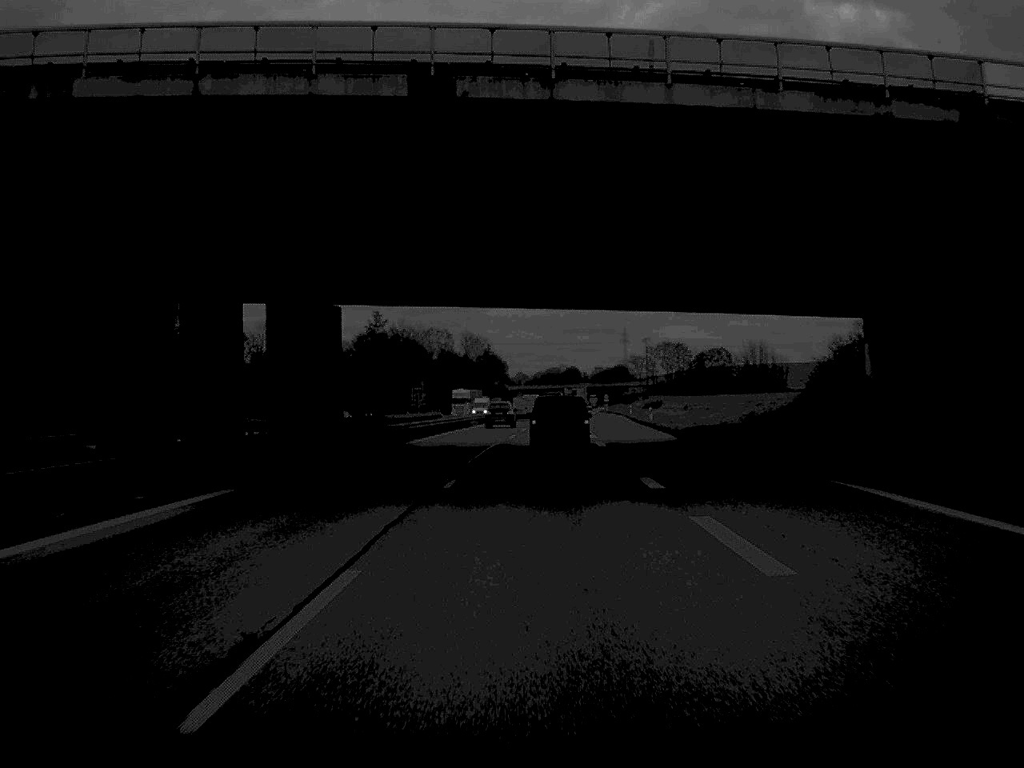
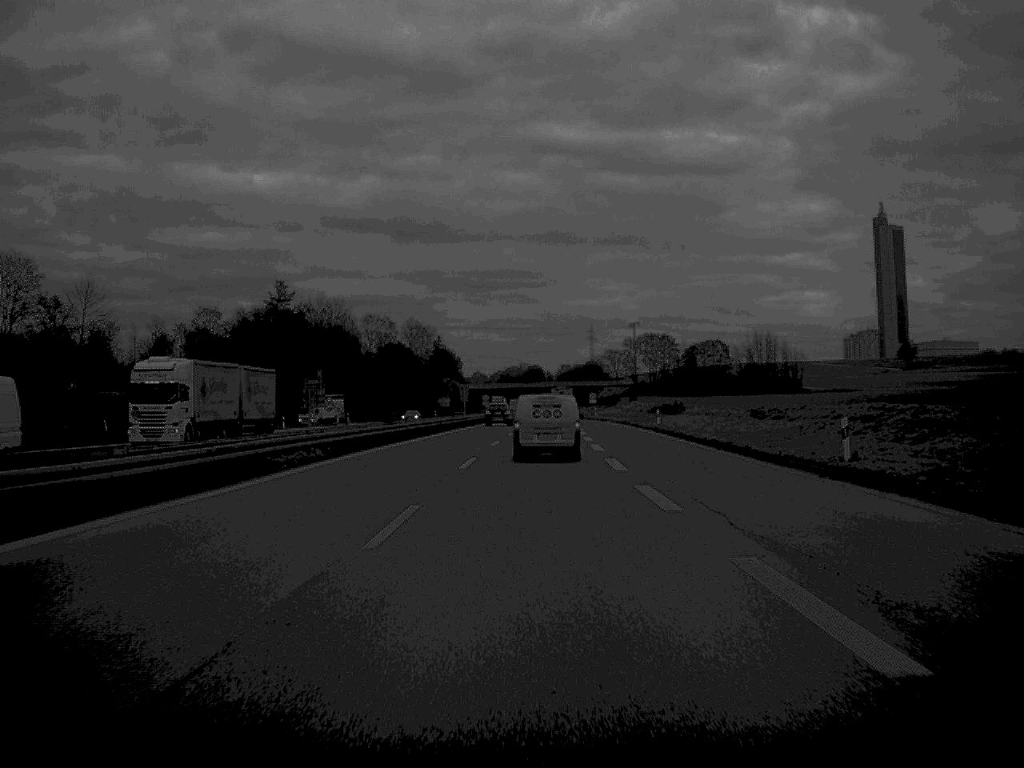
(+1.0, +63.5) m; +2°
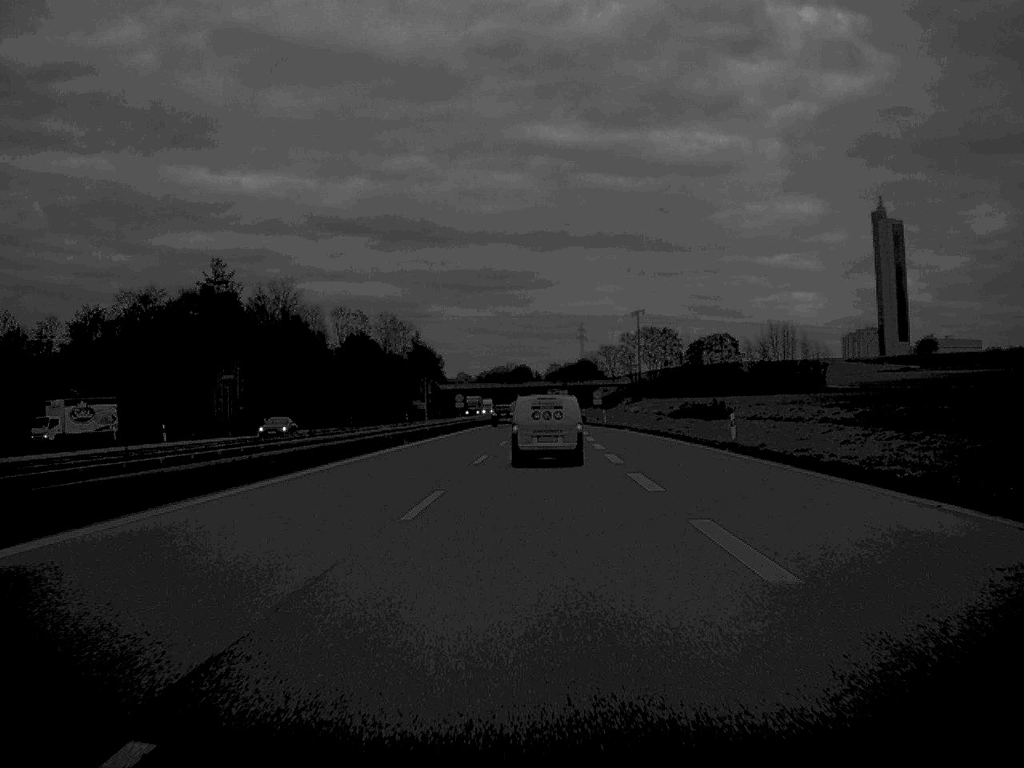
(+0.2, +32.1) m; +1°
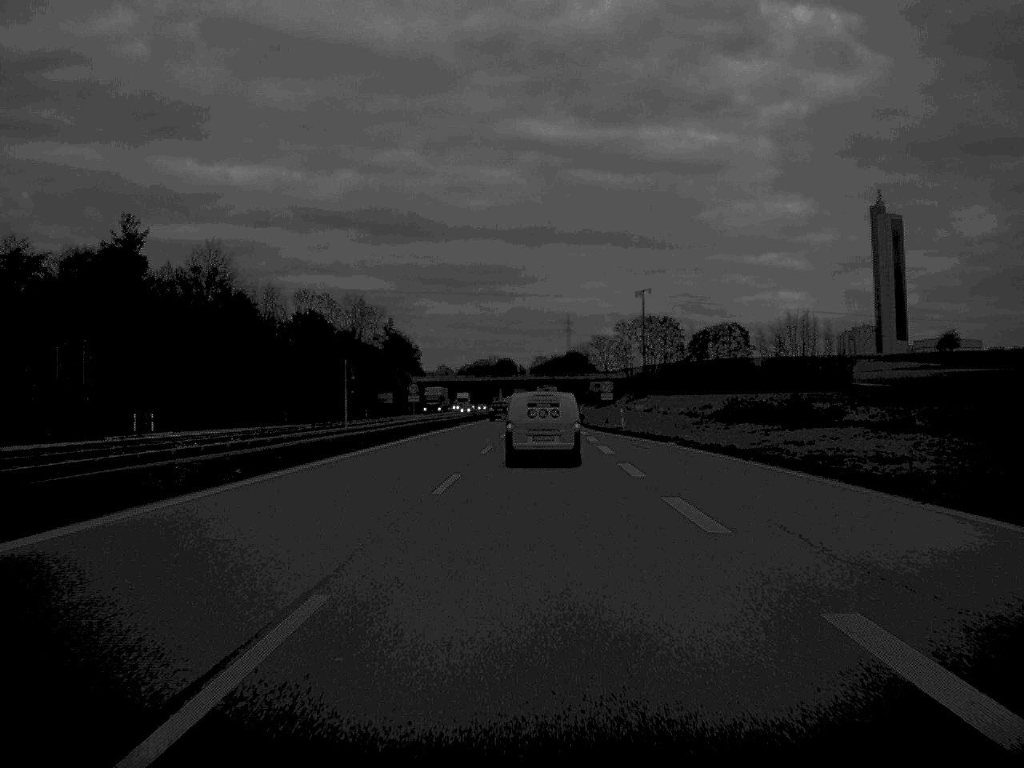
(+0.2, +31.2) m; +1°
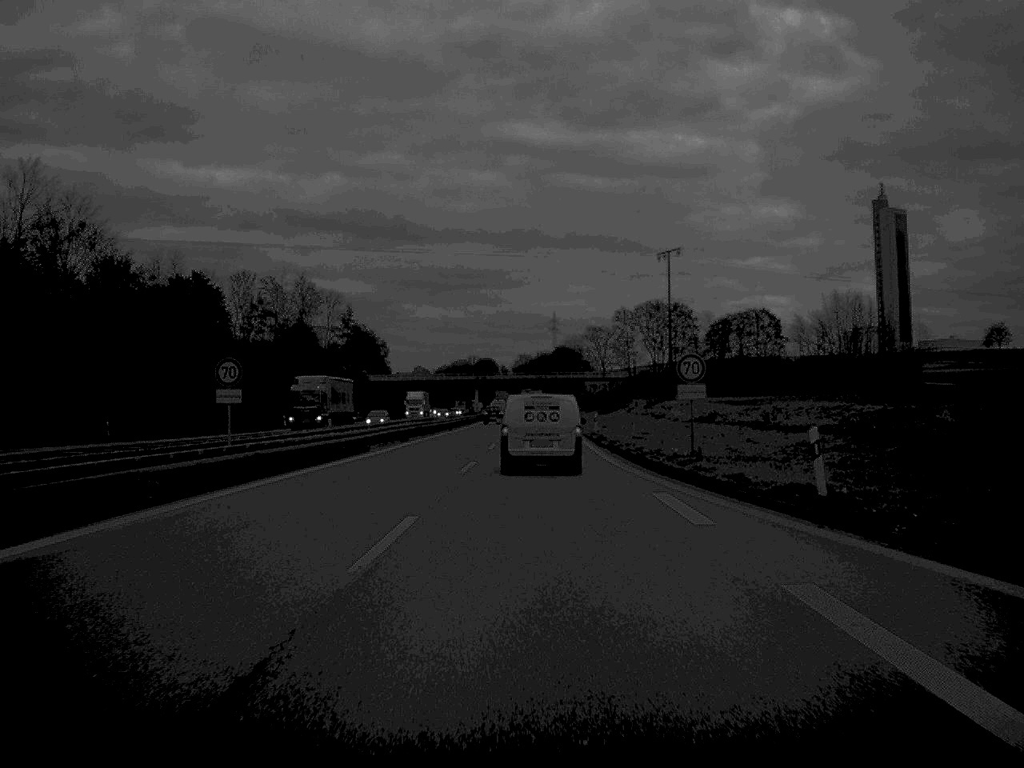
(+0.3, +45.9) m; +1°
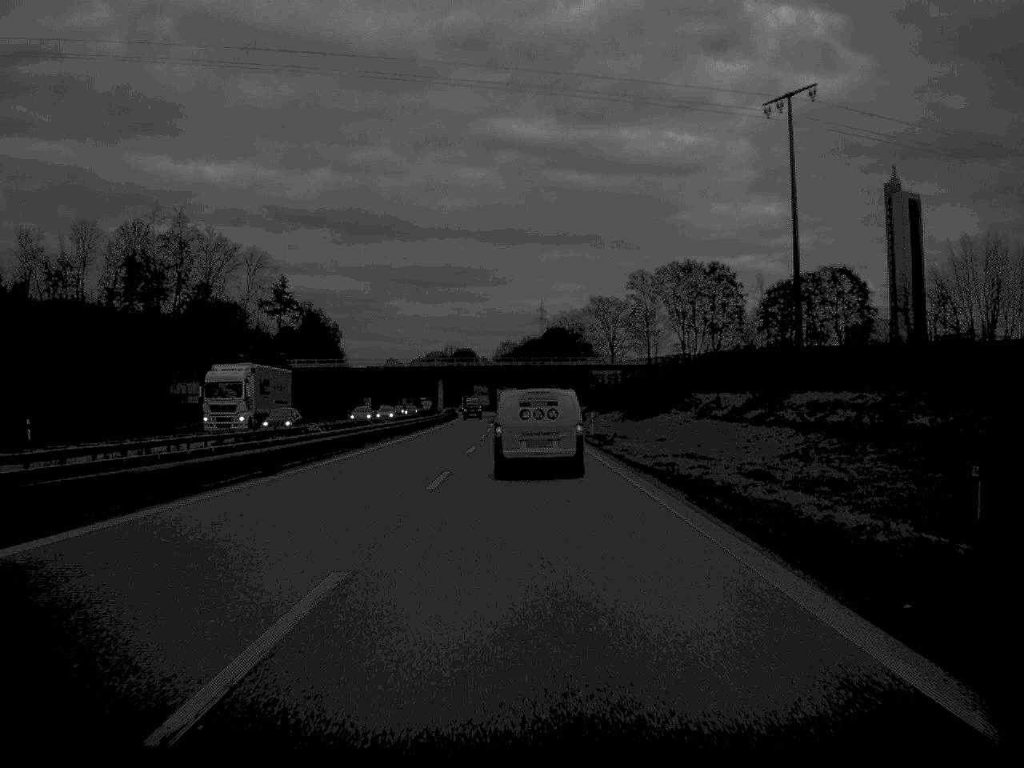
(+0.4, +60.0) m; +1°
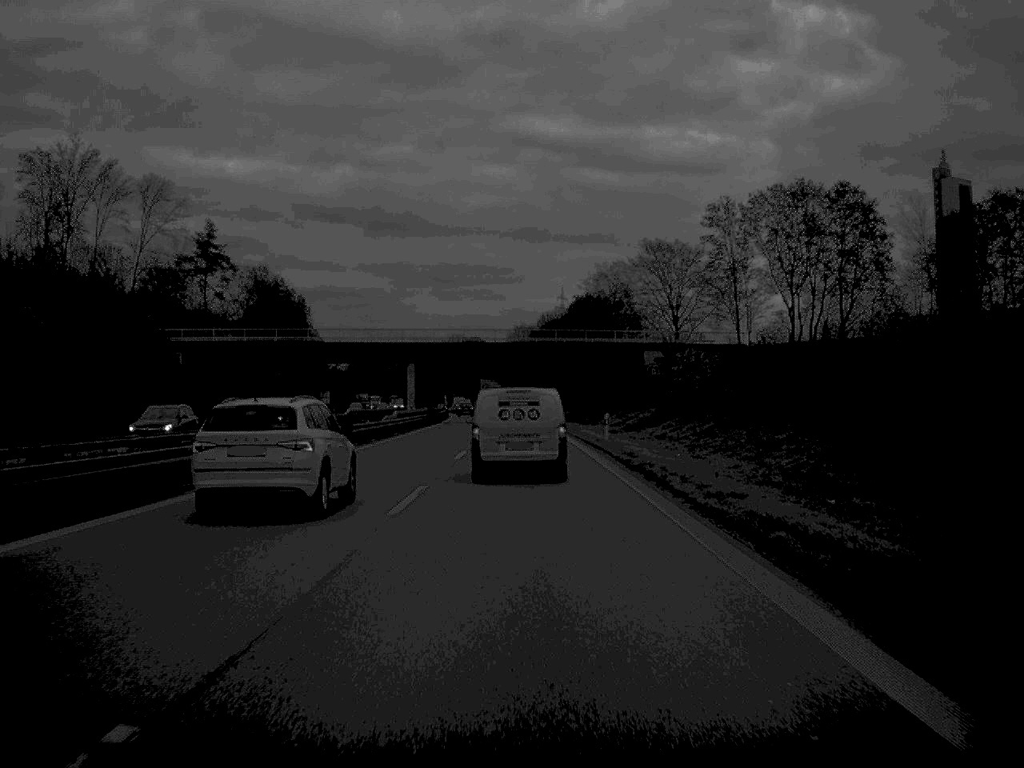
(-0.1, +59.3) m; -1°
